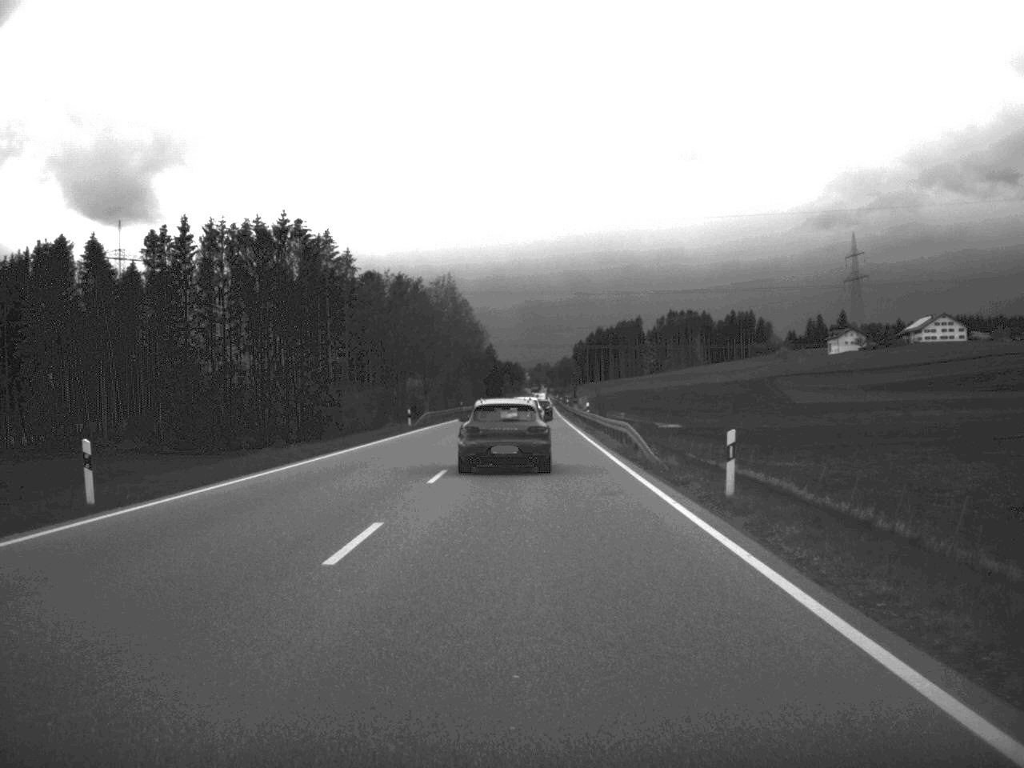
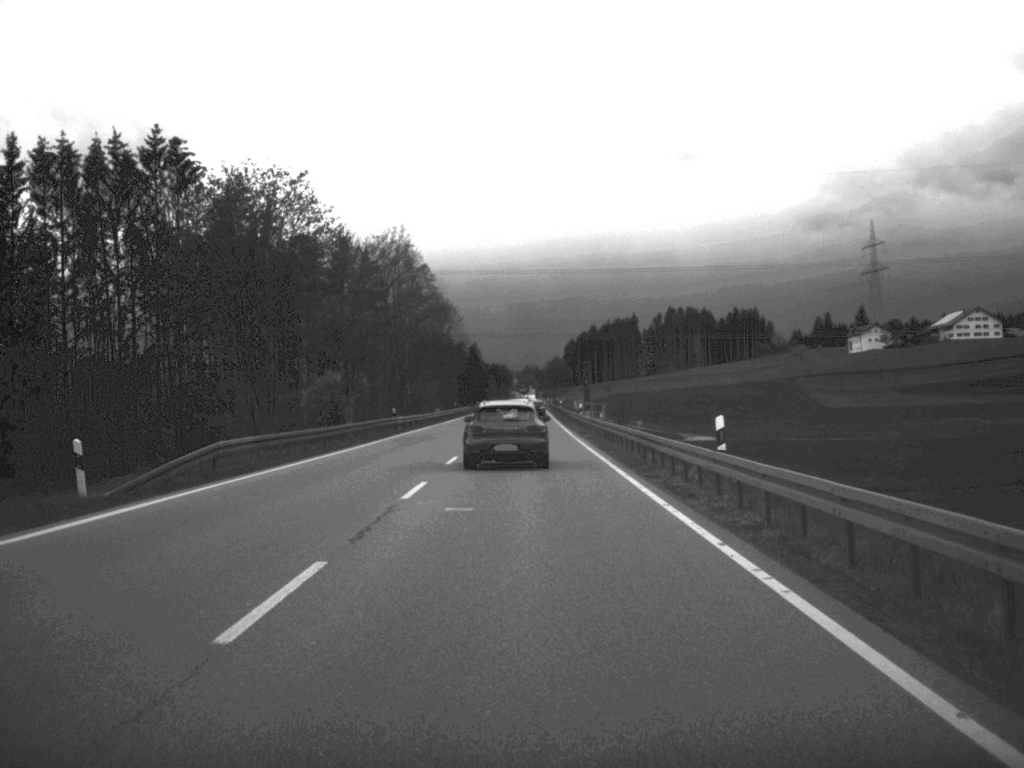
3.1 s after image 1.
(+0.2, +51.0) m; 0°
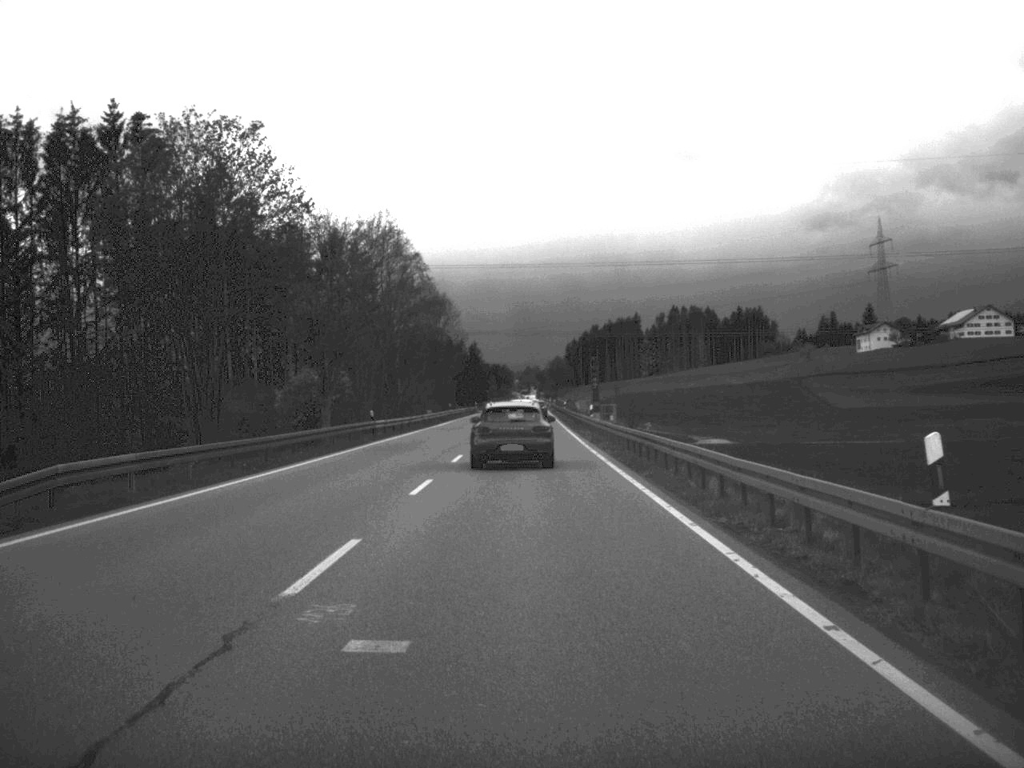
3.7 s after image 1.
(0.0, +10.1) m; 0°
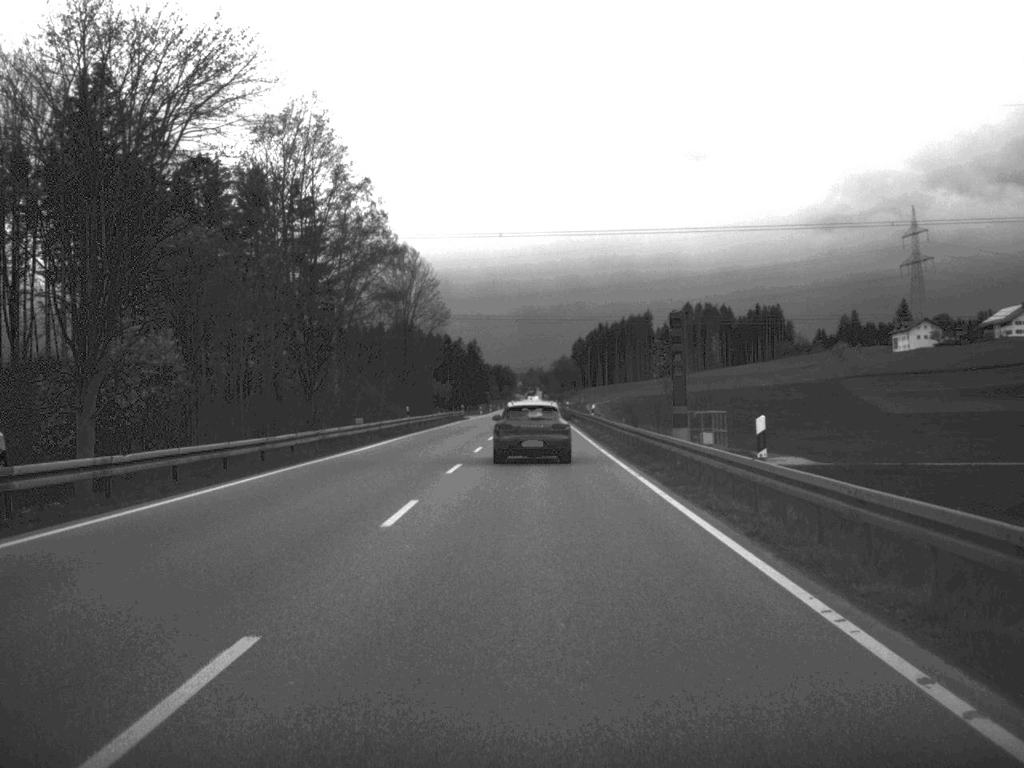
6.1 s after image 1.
(-0.1, +41.4) m; 0°
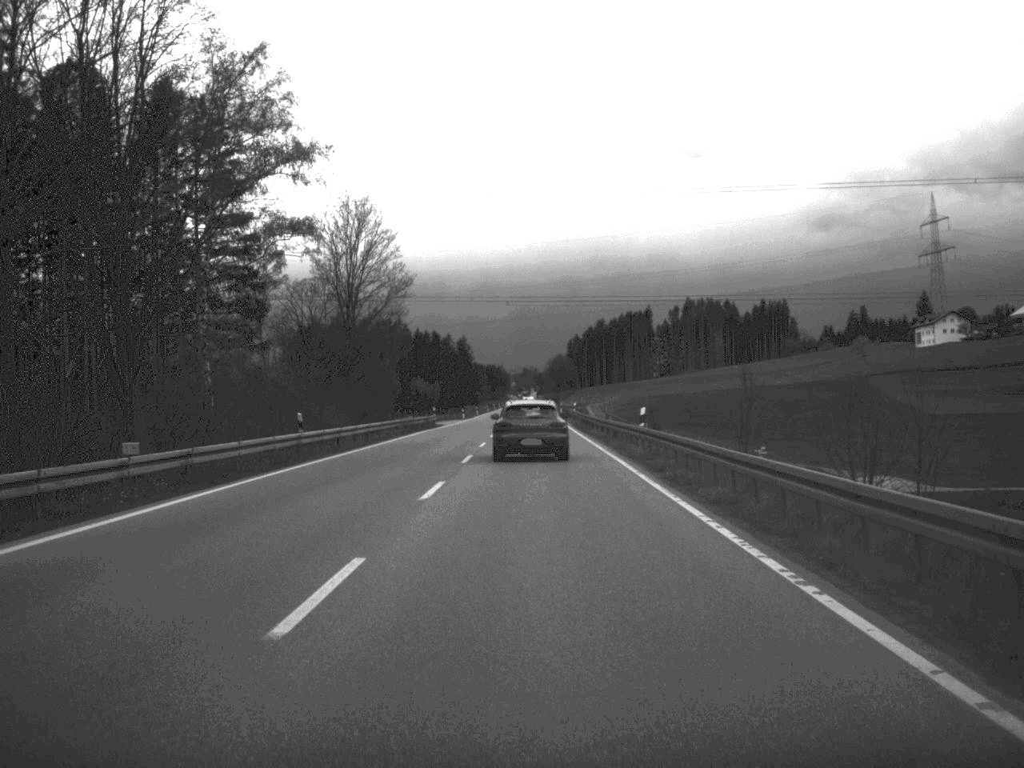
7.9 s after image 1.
(0.0, +31.0) m; 0°
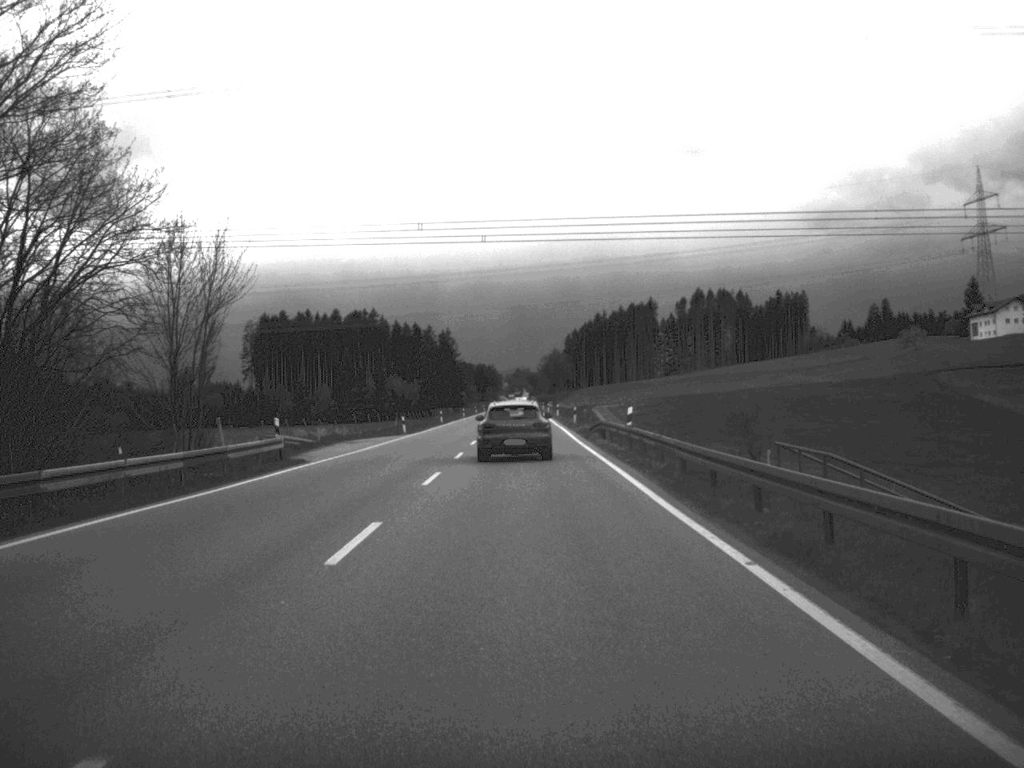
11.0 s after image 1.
(+0.2, +54.8) m; 0°
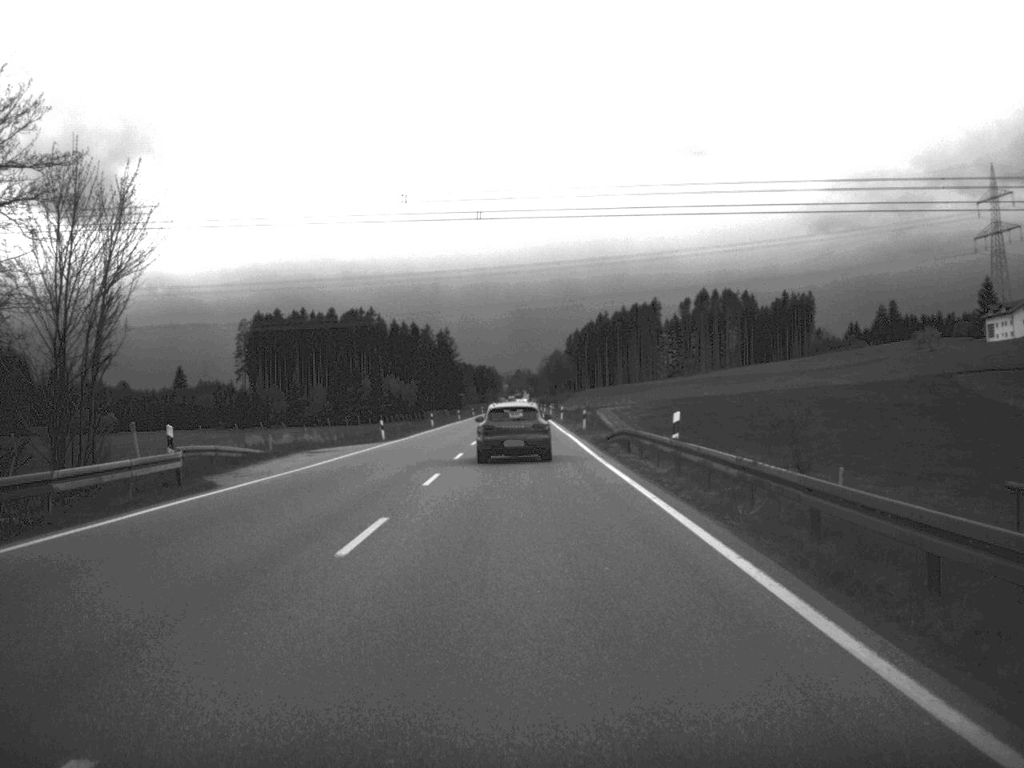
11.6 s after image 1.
(0.0, +11.1) m; 0°
